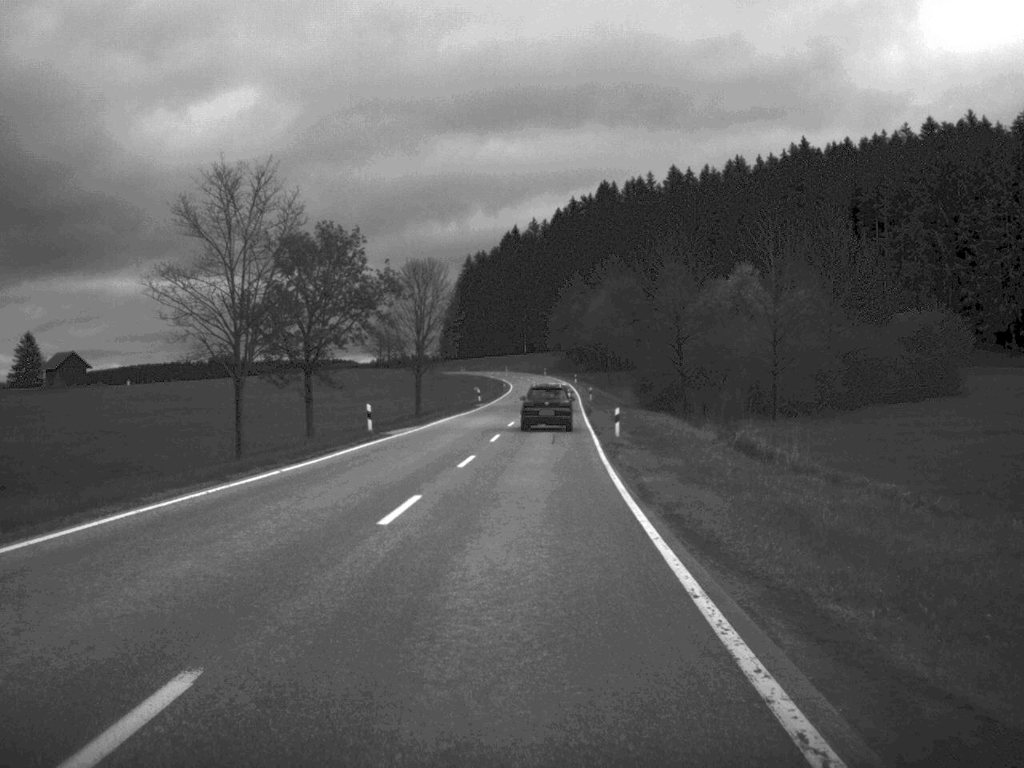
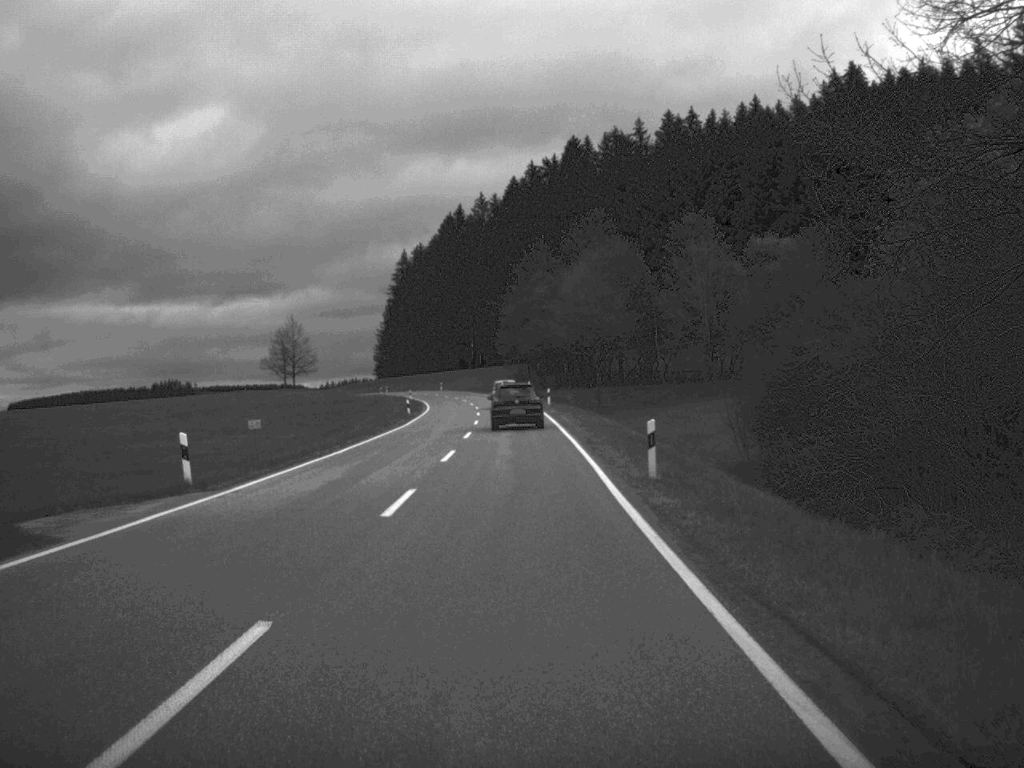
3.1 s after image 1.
(+1.5, +68.2) m; +2°
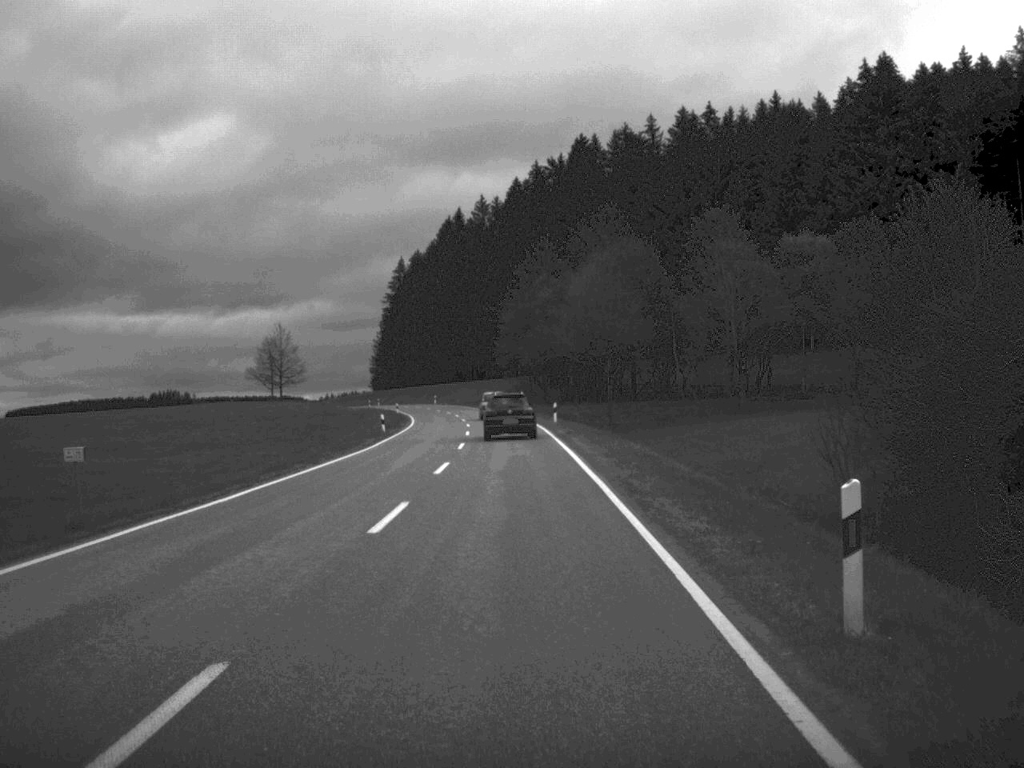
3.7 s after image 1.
(0.0, +12.9) m; 0°
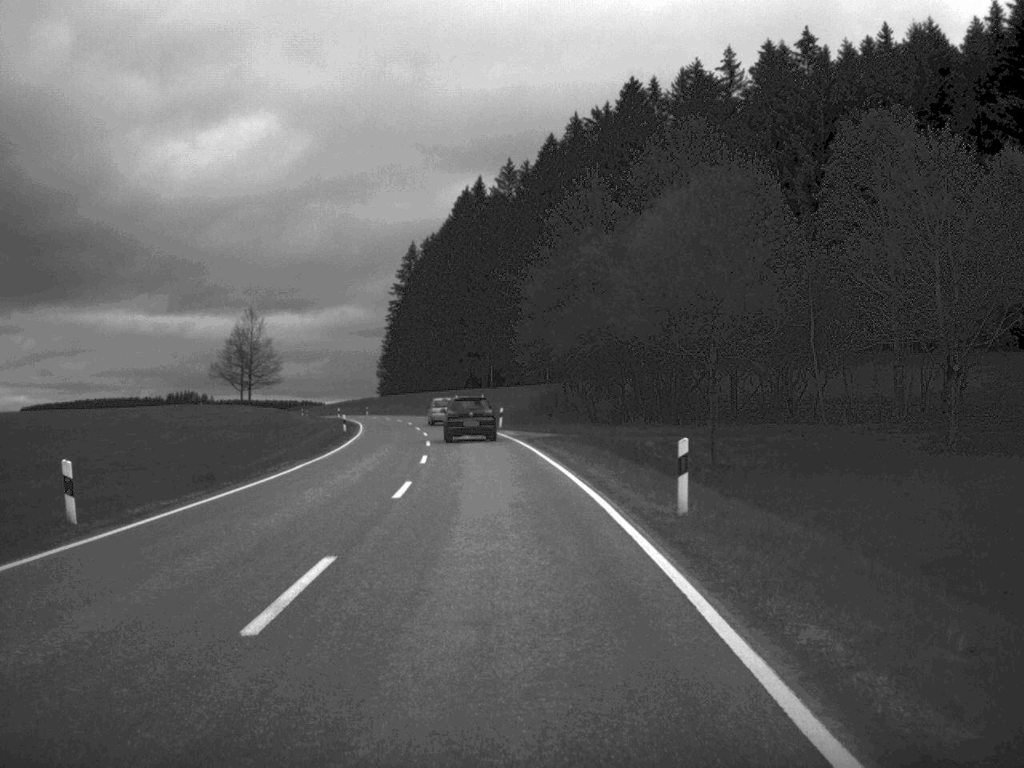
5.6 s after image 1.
(-0.3, +41.9) m; -1°
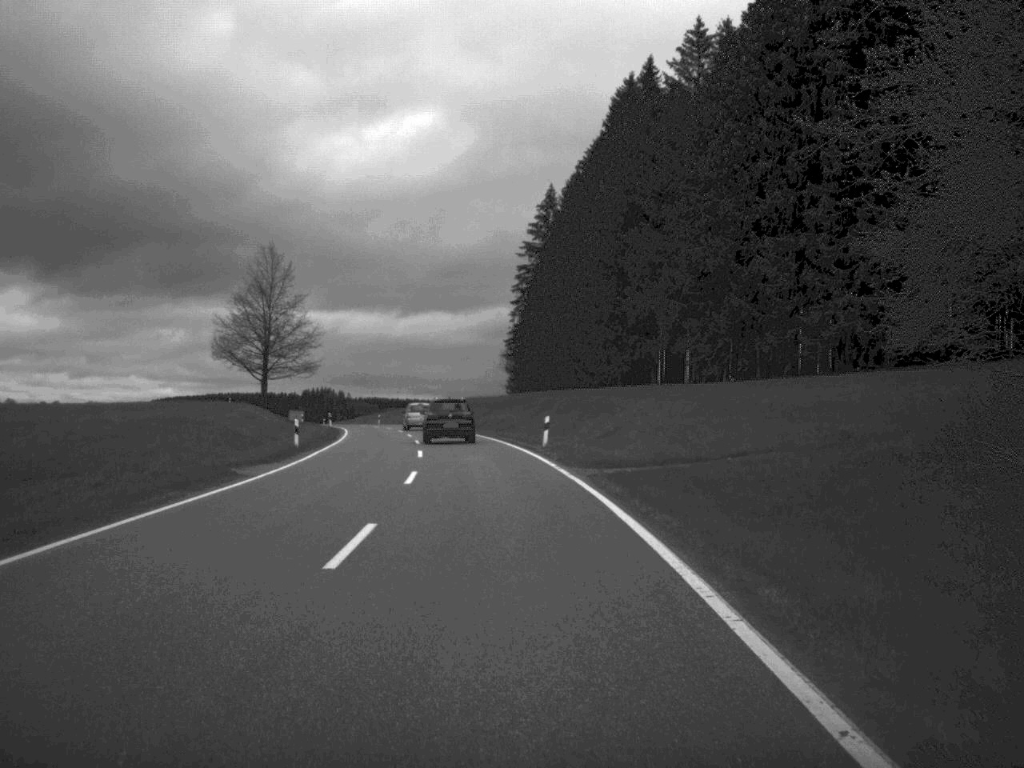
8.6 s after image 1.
(-4.0, +67.8) m; -7°
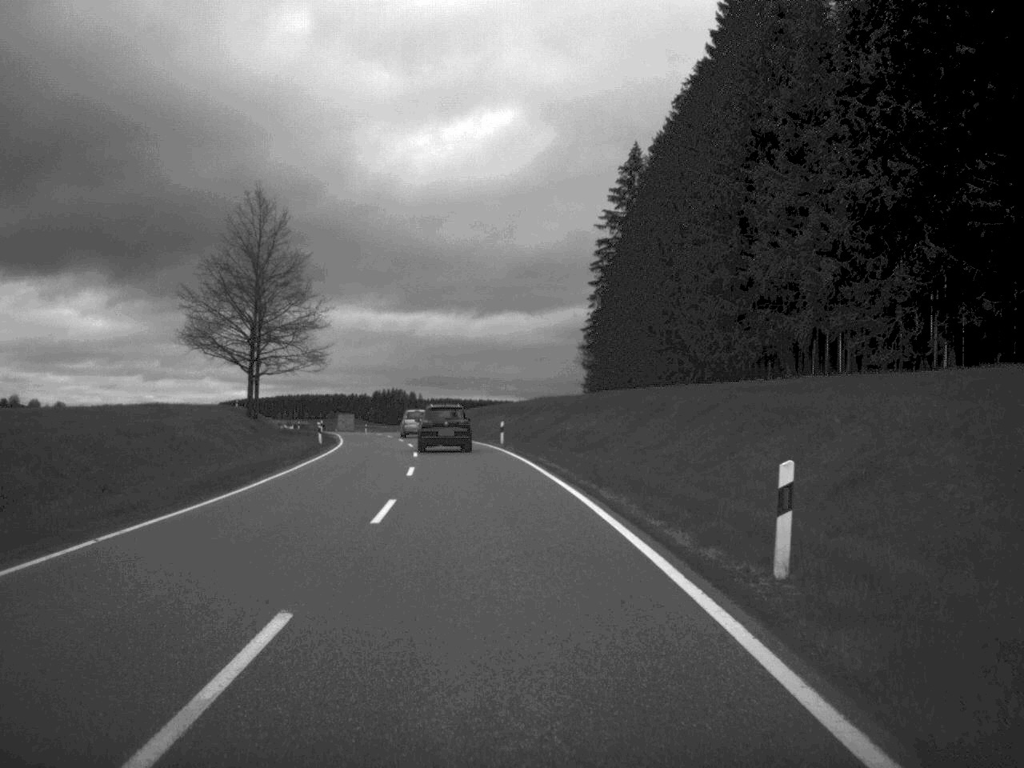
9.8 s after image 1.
(-0.9, +29.5) m; -3°
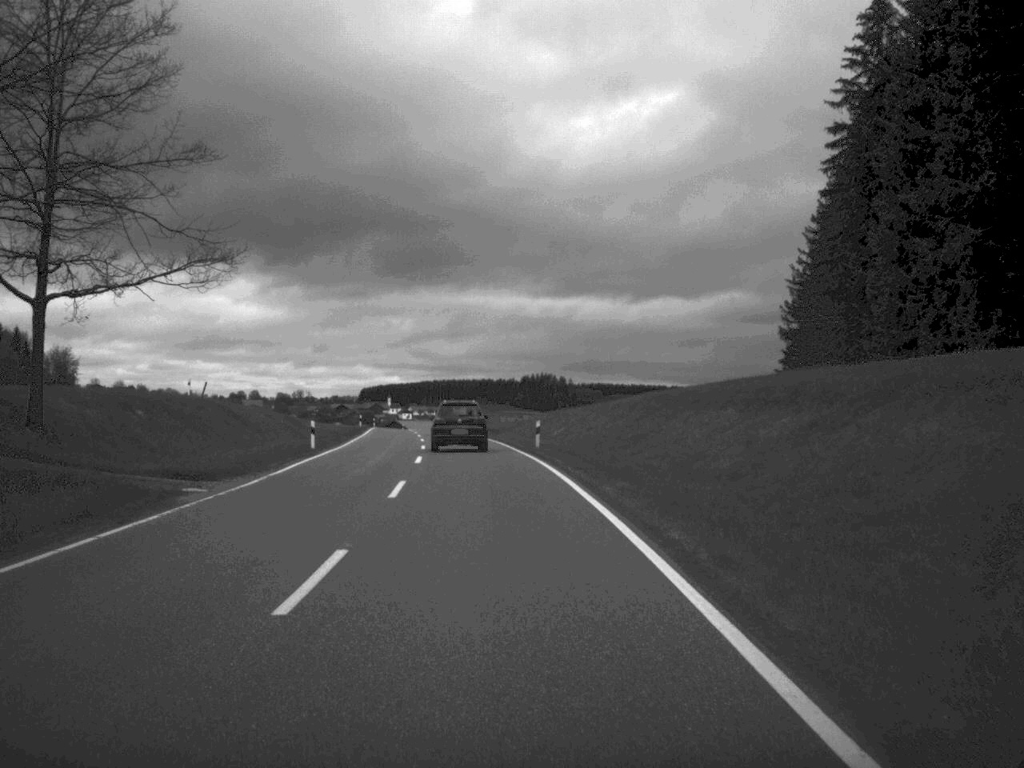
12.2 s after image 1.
(-3.2, +54.6) m; -7°
